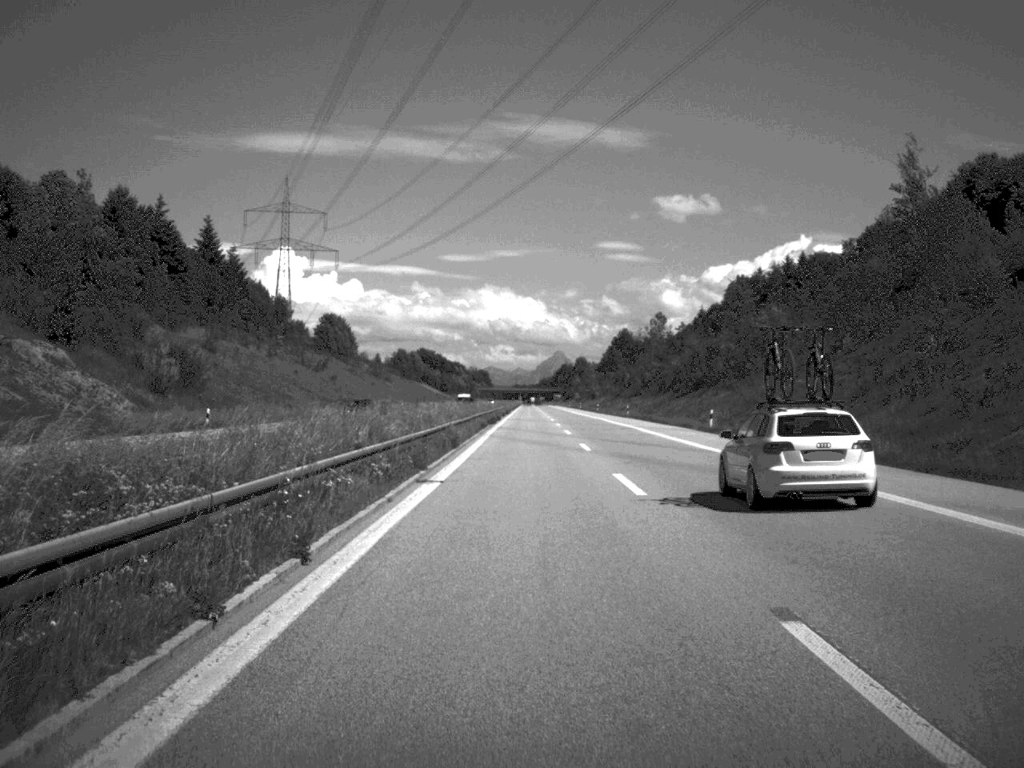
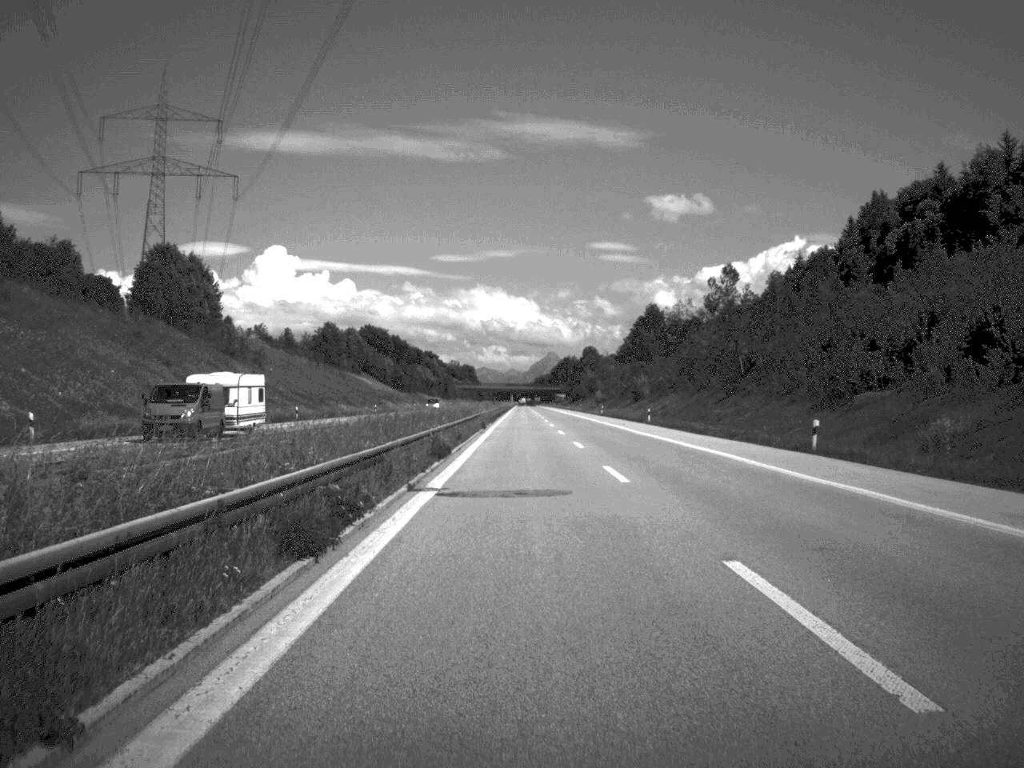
(-0.1, +120.3) m; 0°
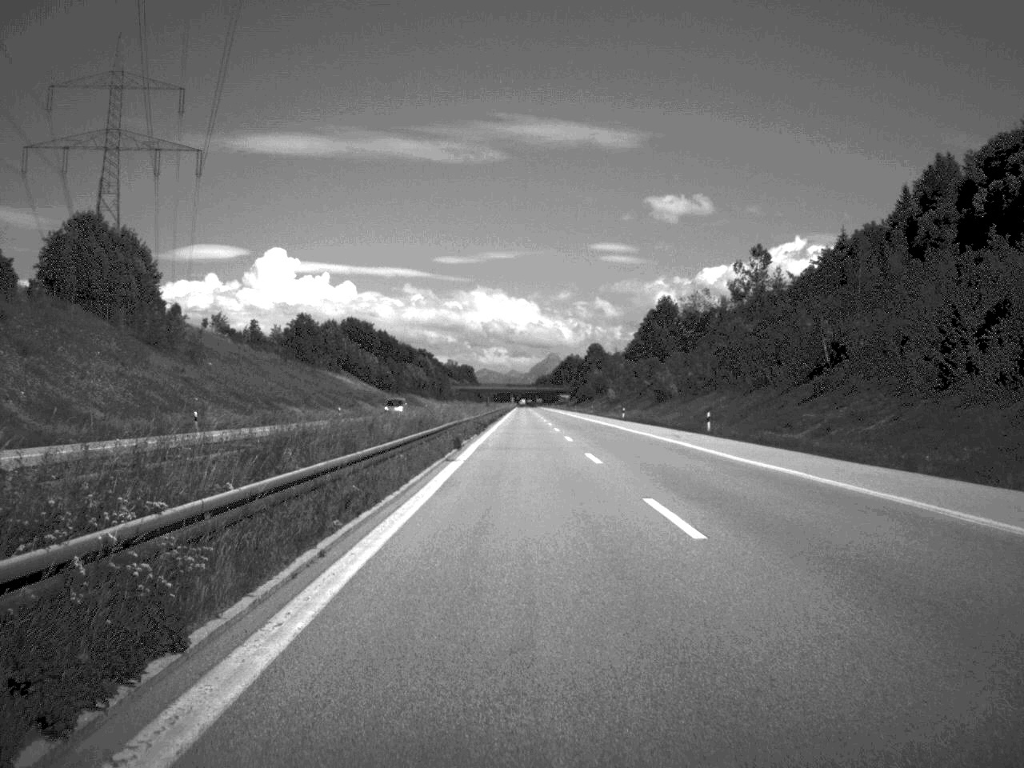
(0.0, +27.7) m; 0°
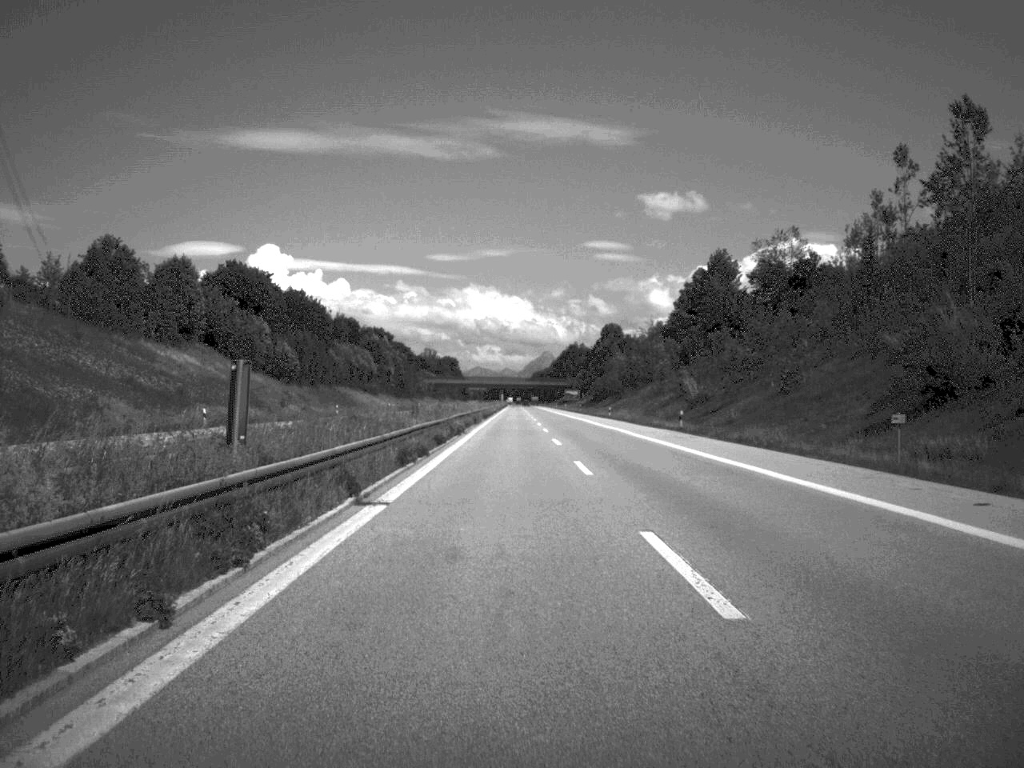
(0.0, +93.6) m; 0°
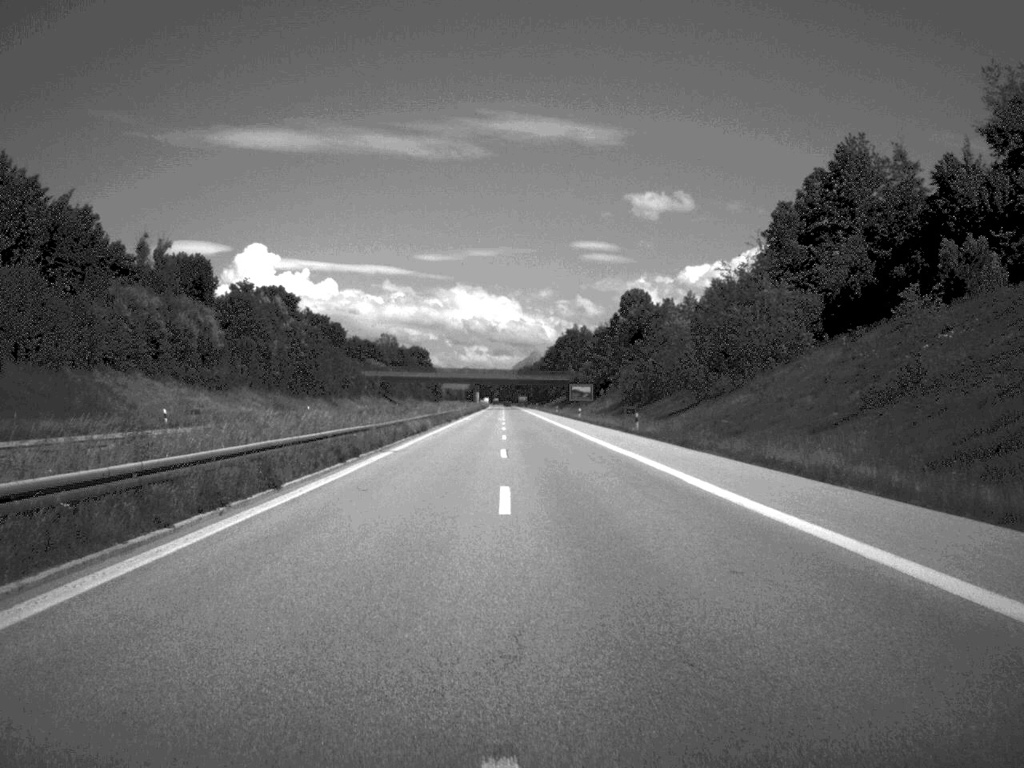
(+0.7, +97.3) m; 0°
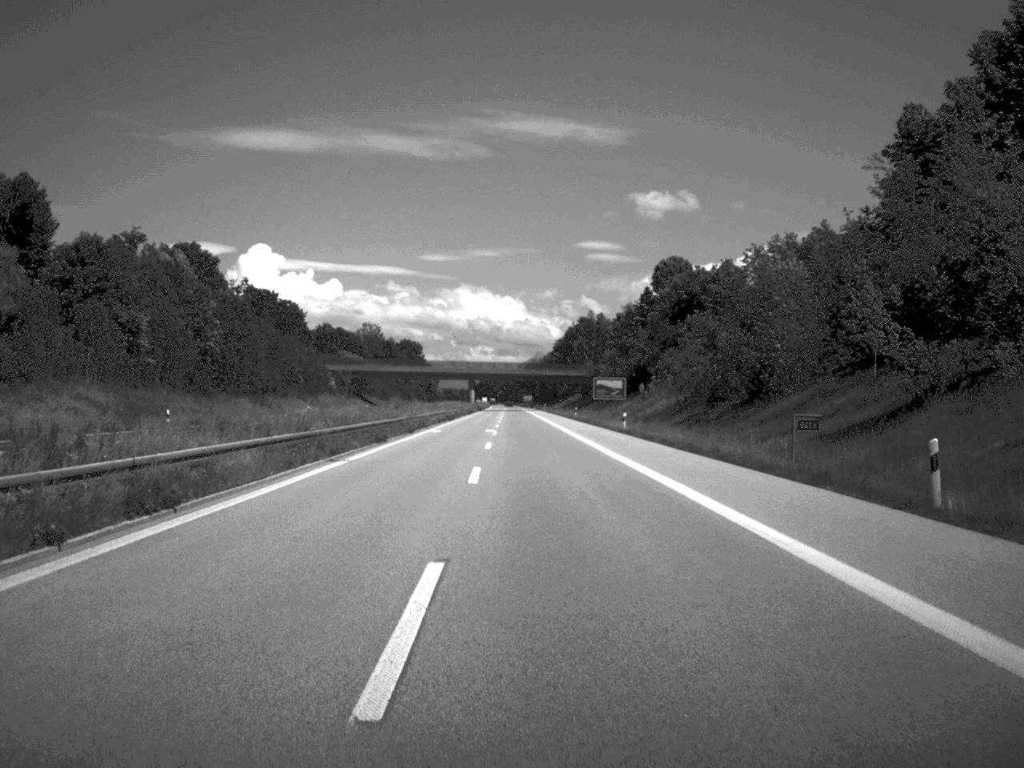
(-0.1, +46.8) m; 0°
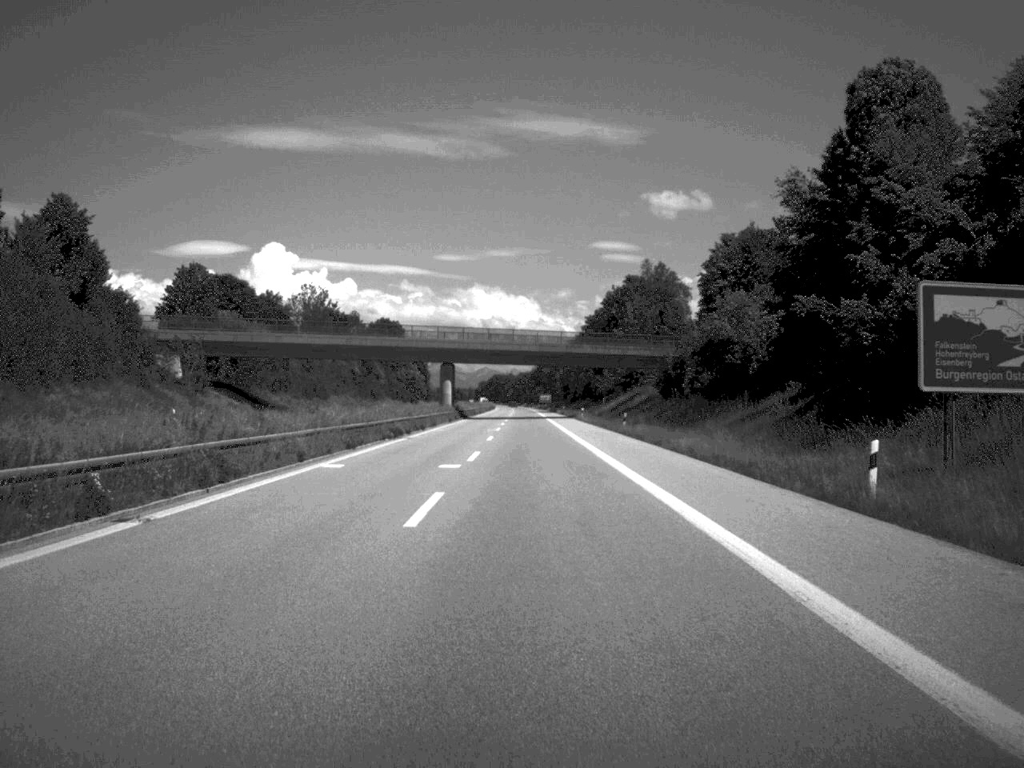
(-0.7, +96.4) m; -1°
